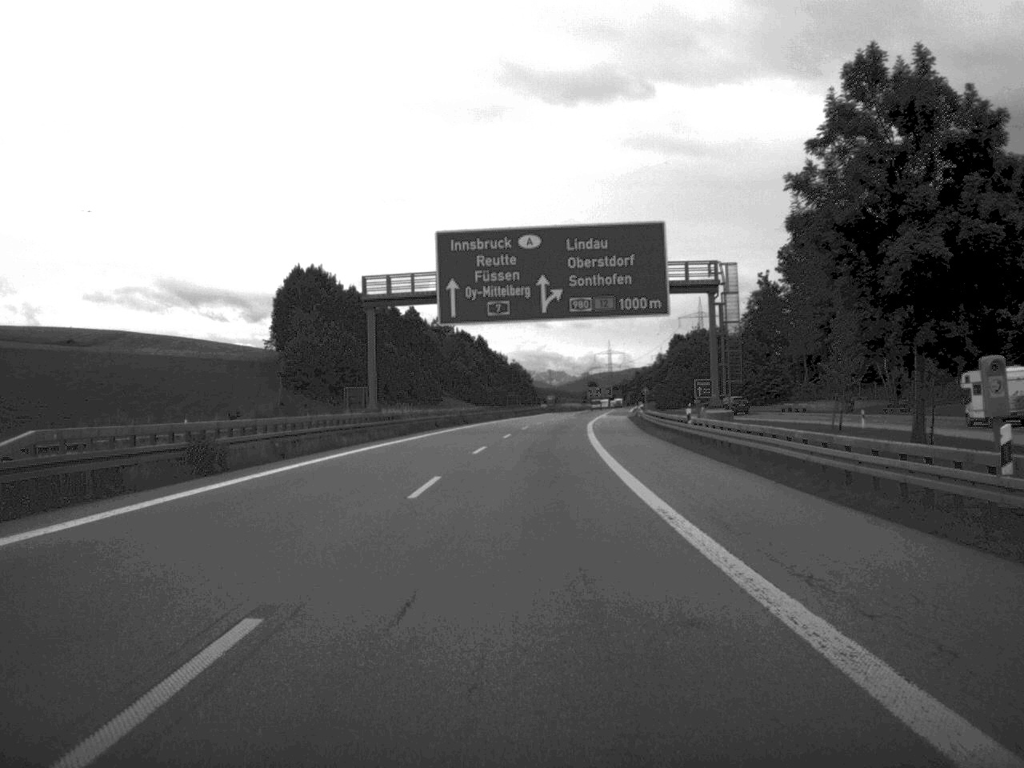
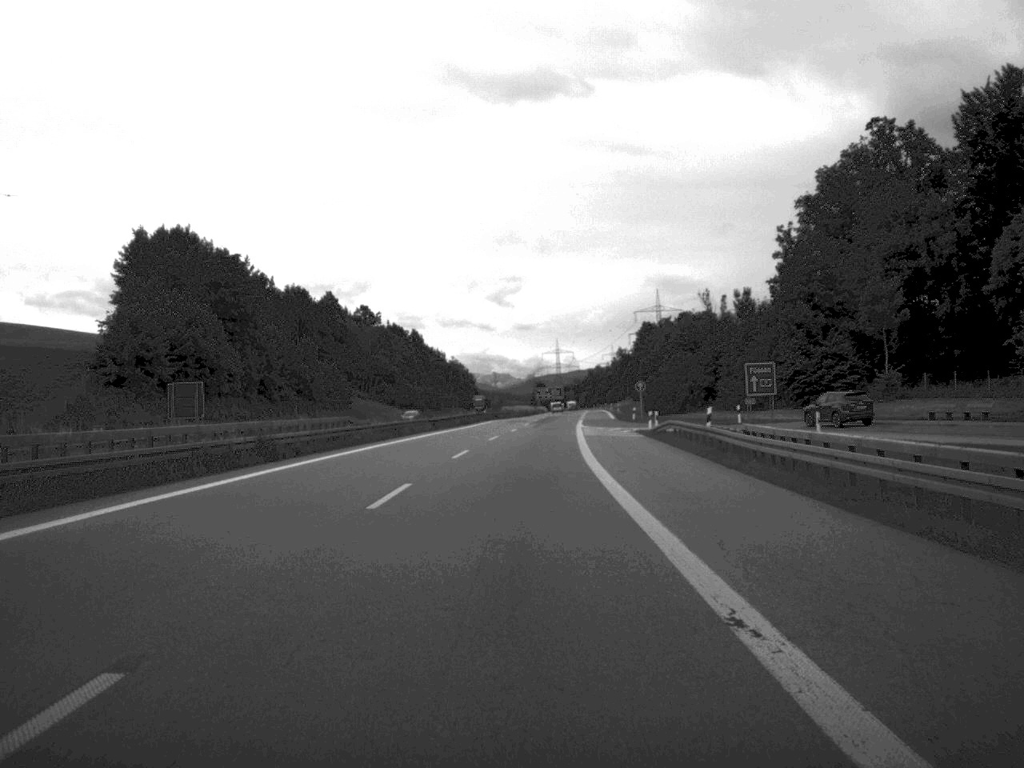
(+1.2, +54.9) m; +2°
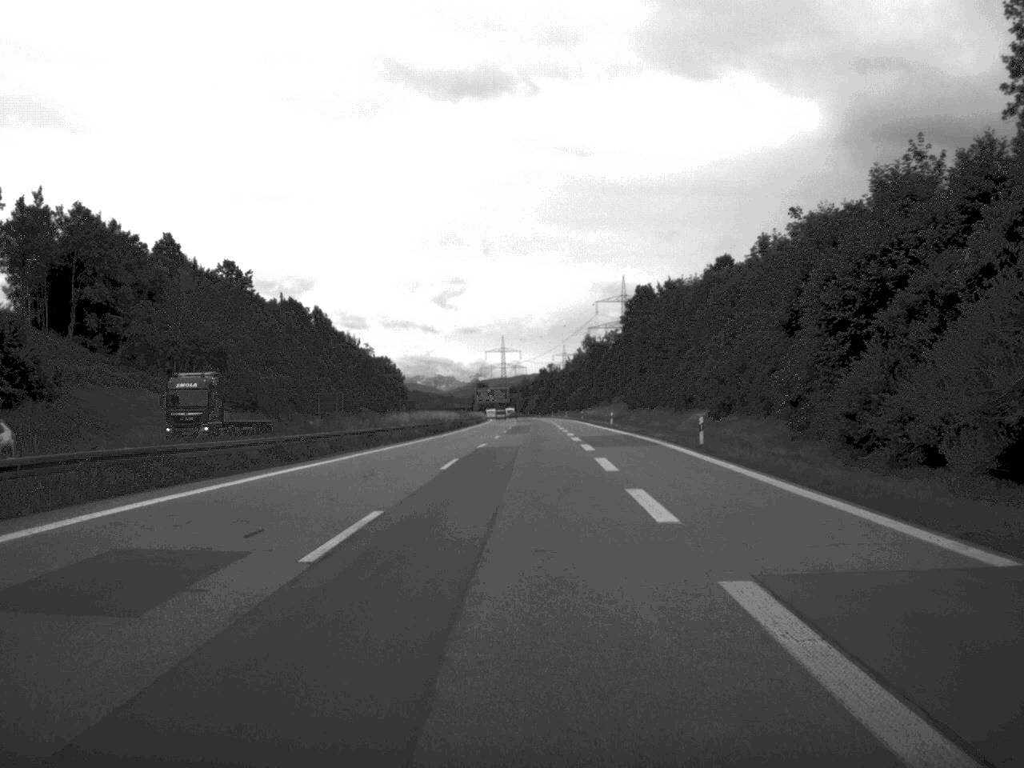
(+2.2, +95.1) m; +2°
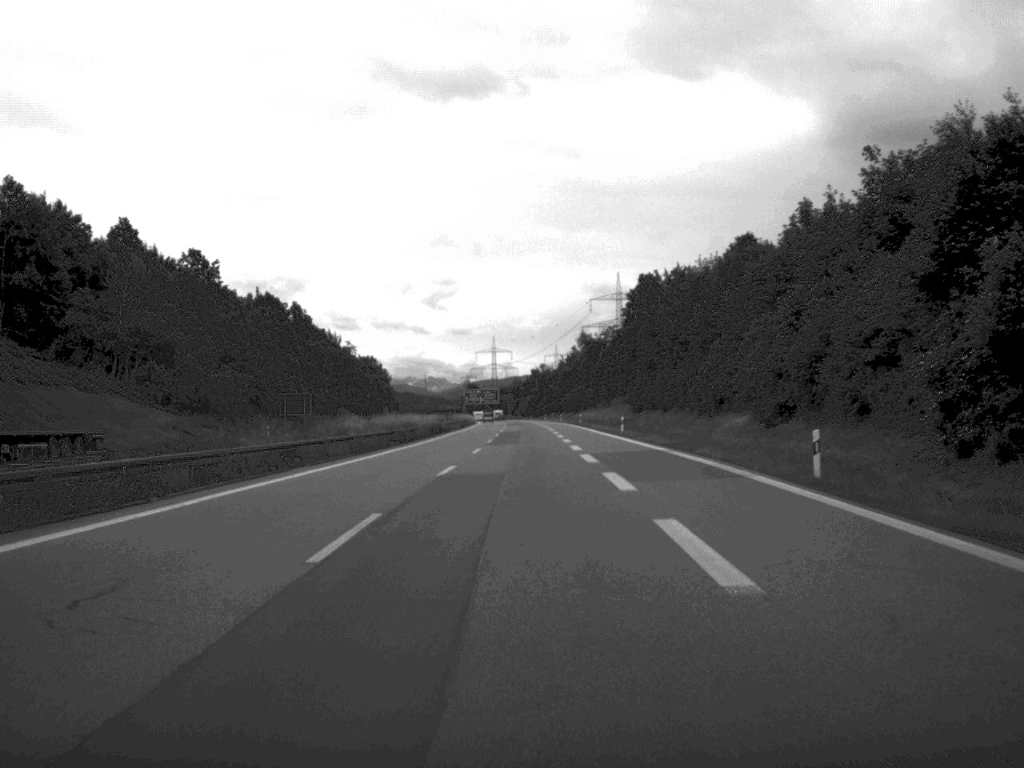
(+0.1, +17.7) m; 0°
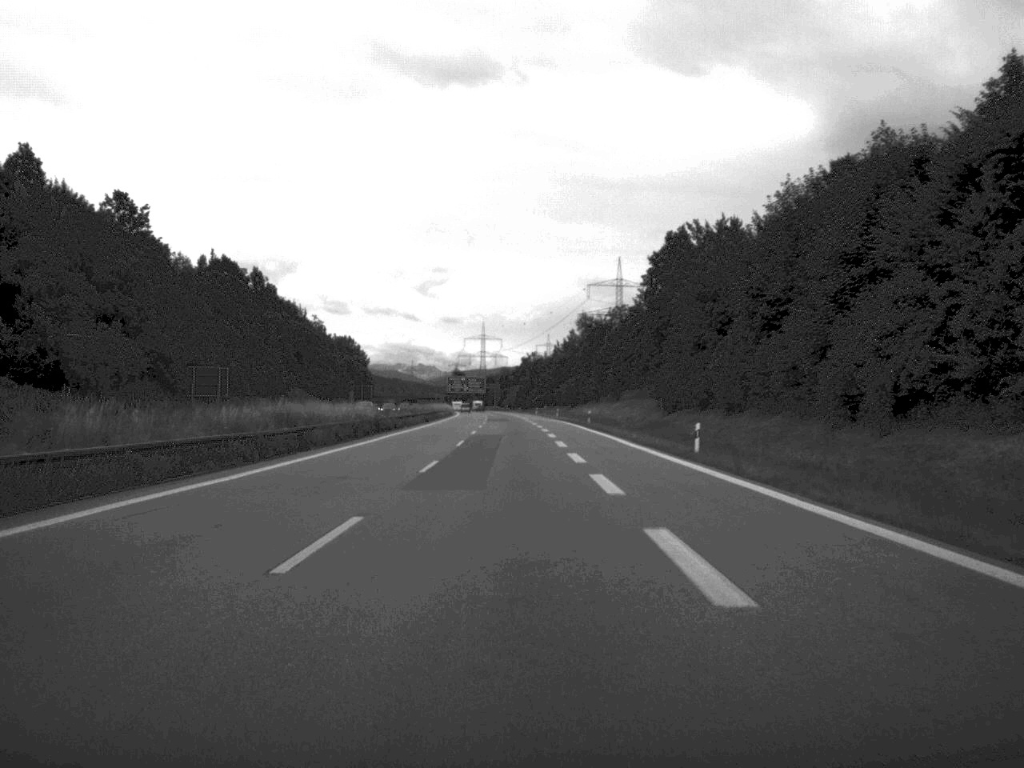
(+0.2, +36.2) m; 0°
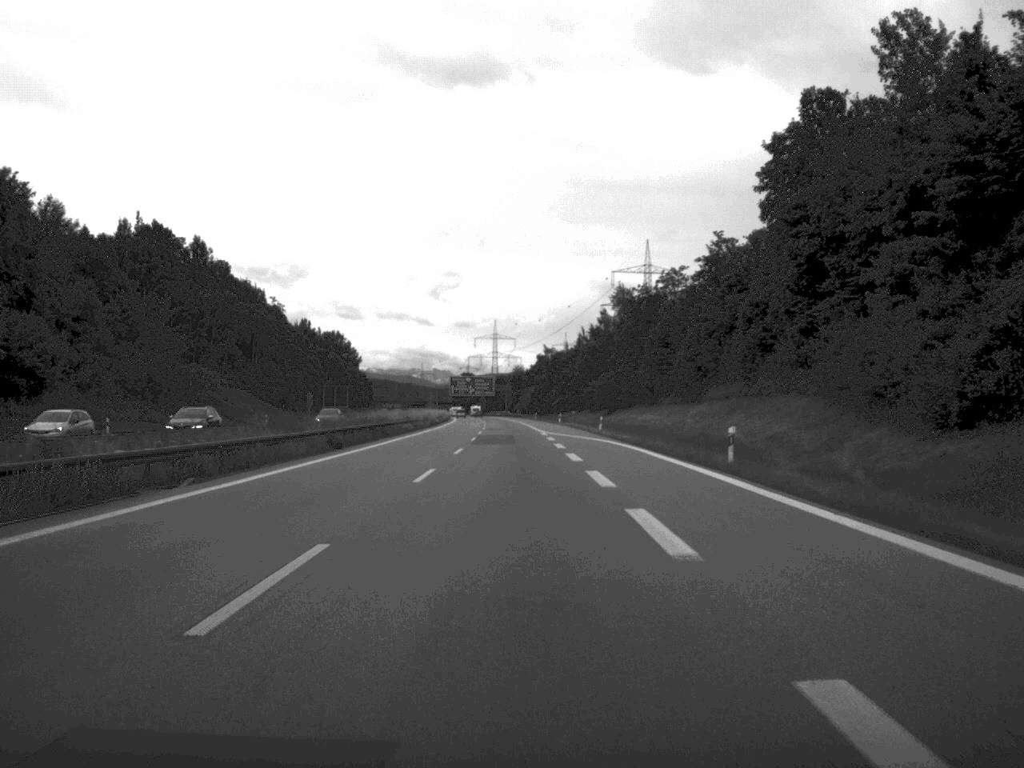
(-0.3, +56.4) m; -1°
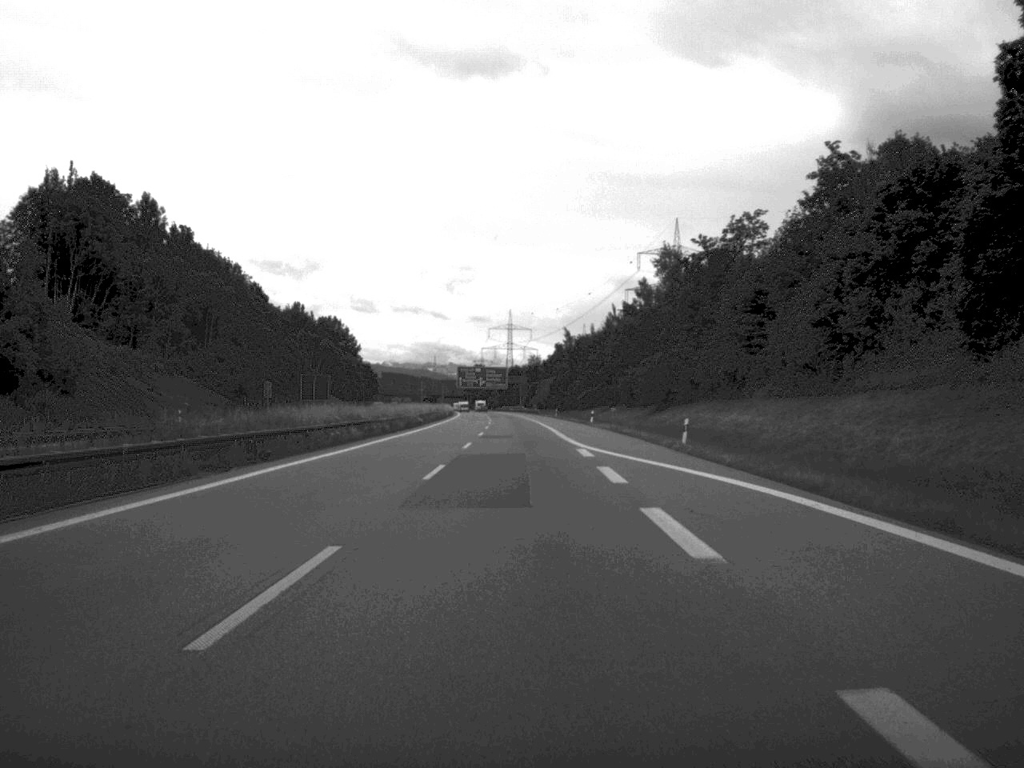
(-0.2, +35.9) m; -1°
